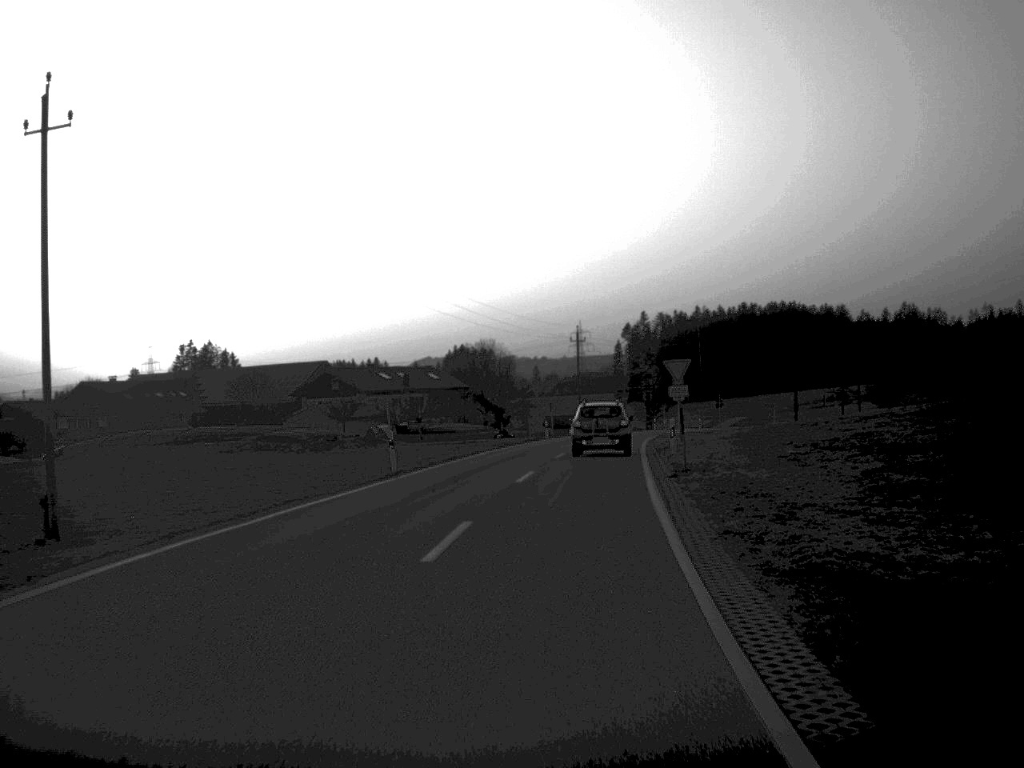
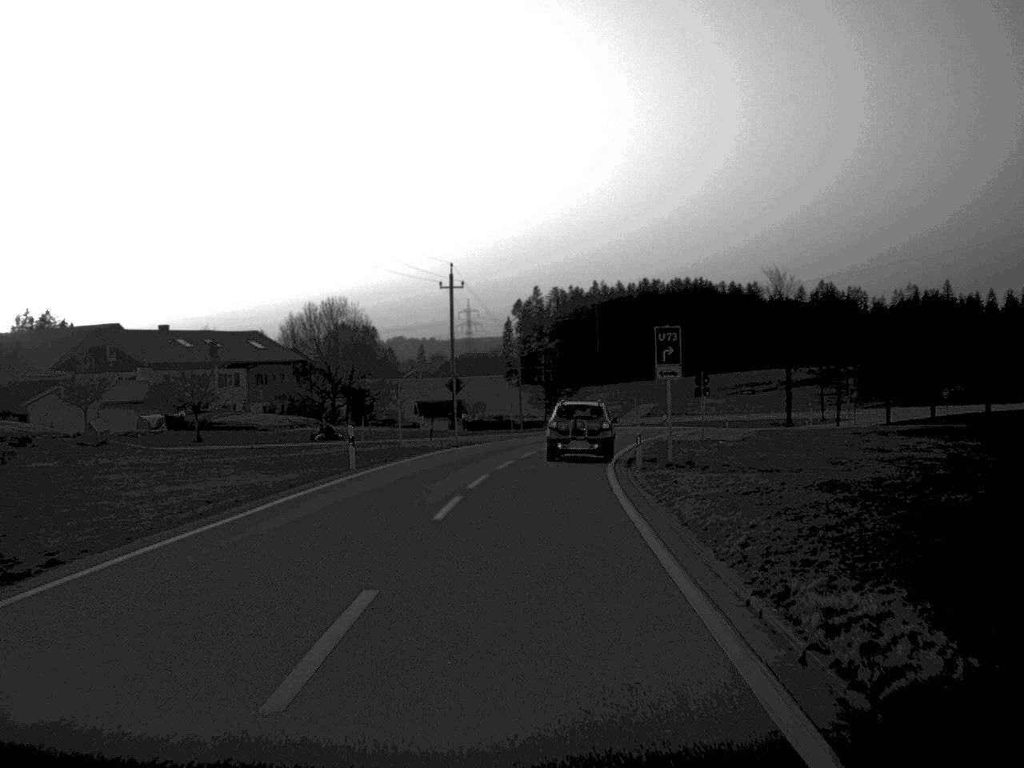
(+2.4, +41.9) m; +5°
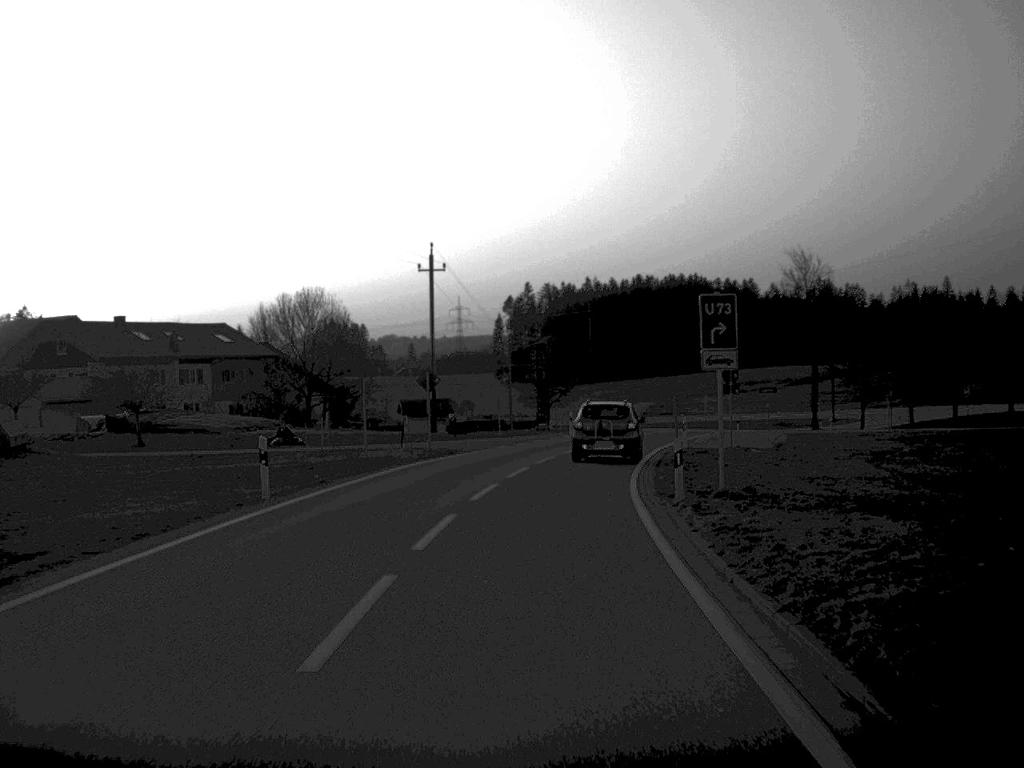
(0.0, +9.2) m; 0°
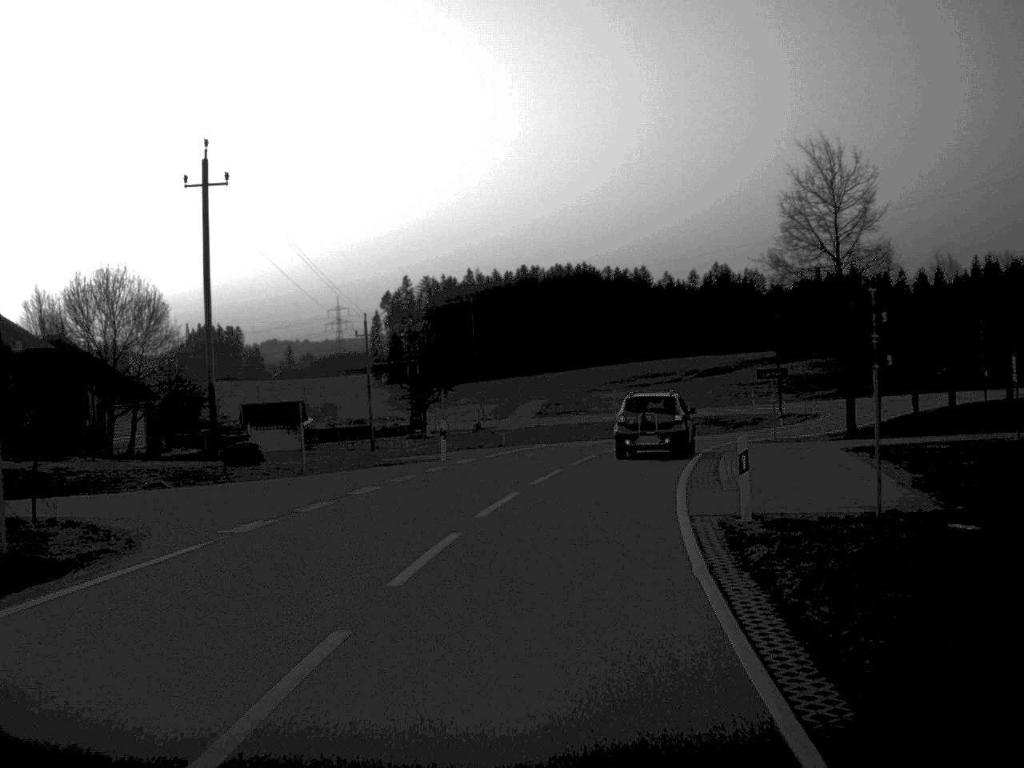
(+1.1, +27.1) m; +5°
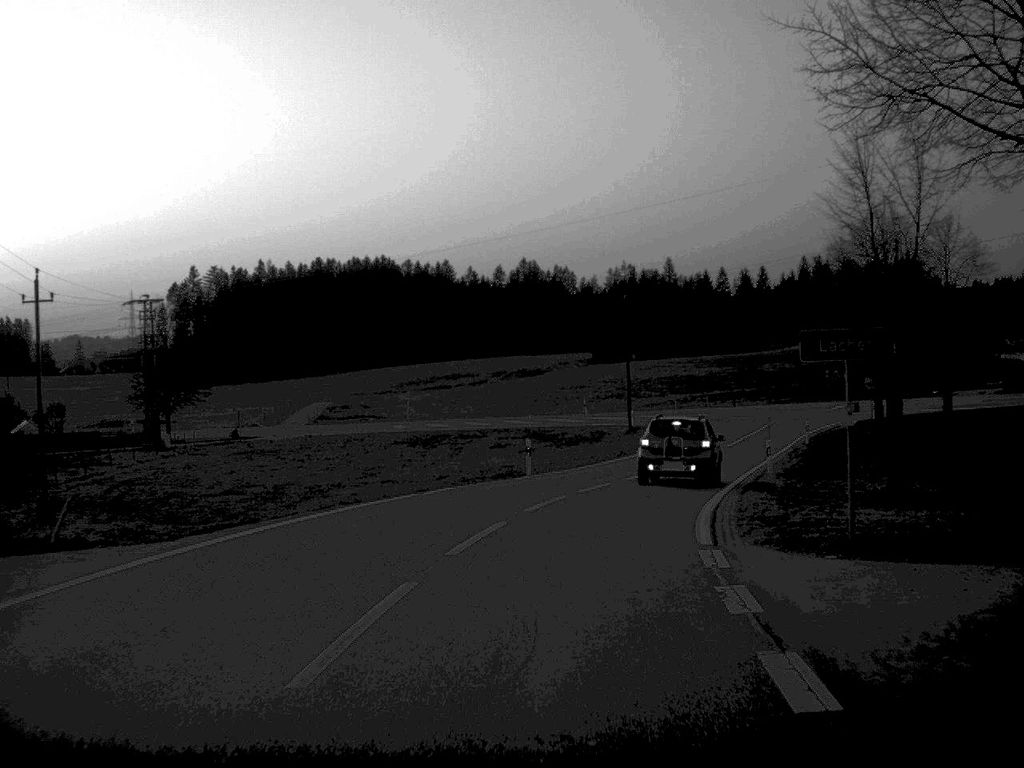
(+2.1, +27.3) m; +9°
